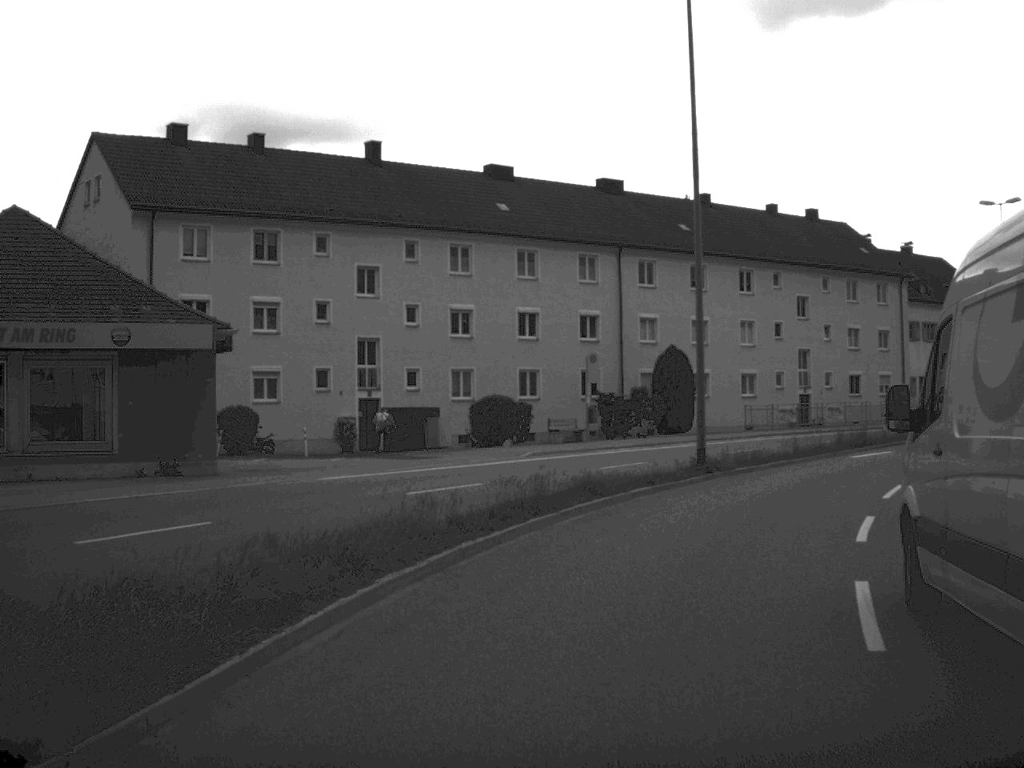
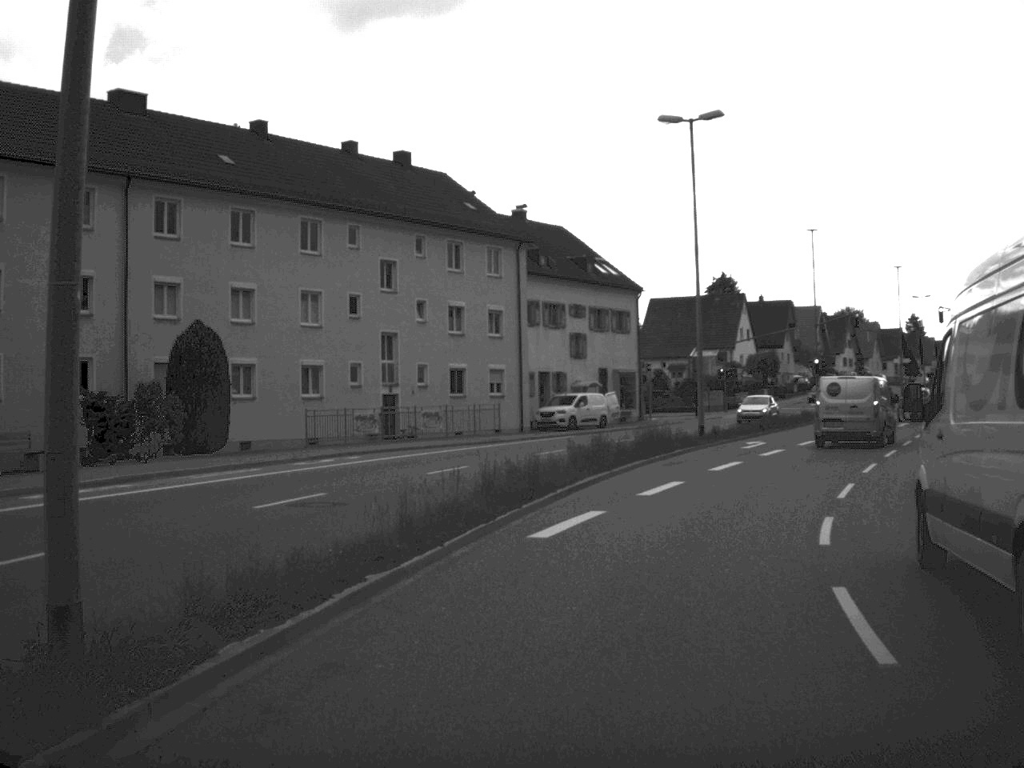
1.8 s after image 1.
(+3.1, +18.6) m; +19°
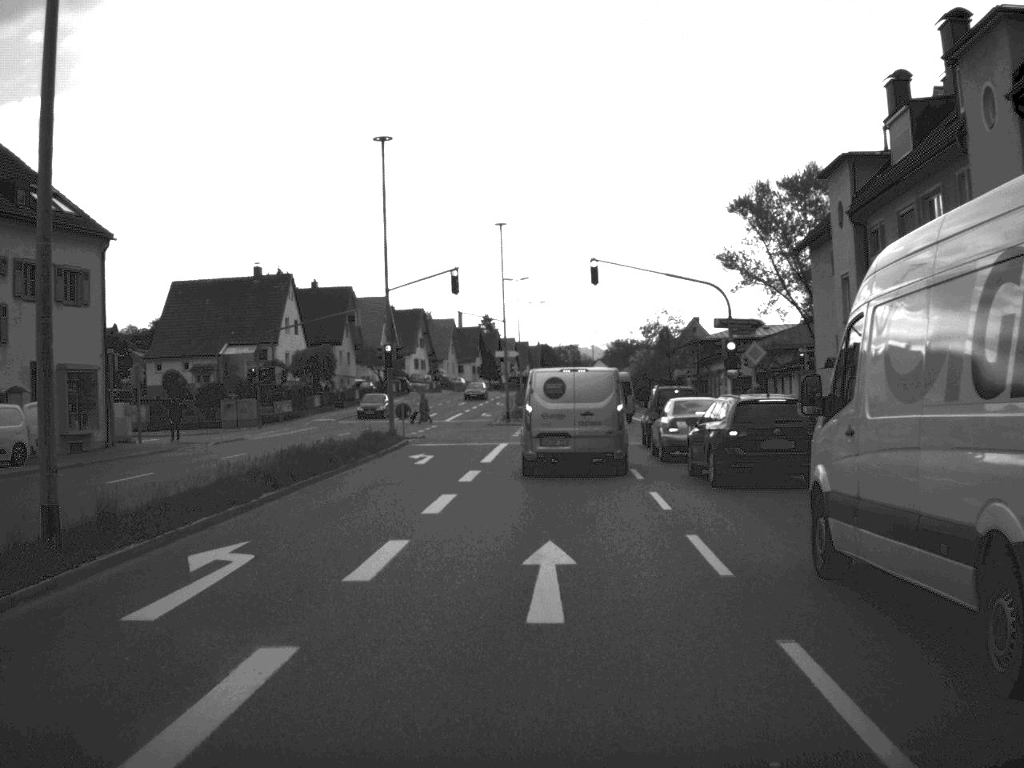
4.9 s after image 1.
(+5.1, +26.1) m; +19°
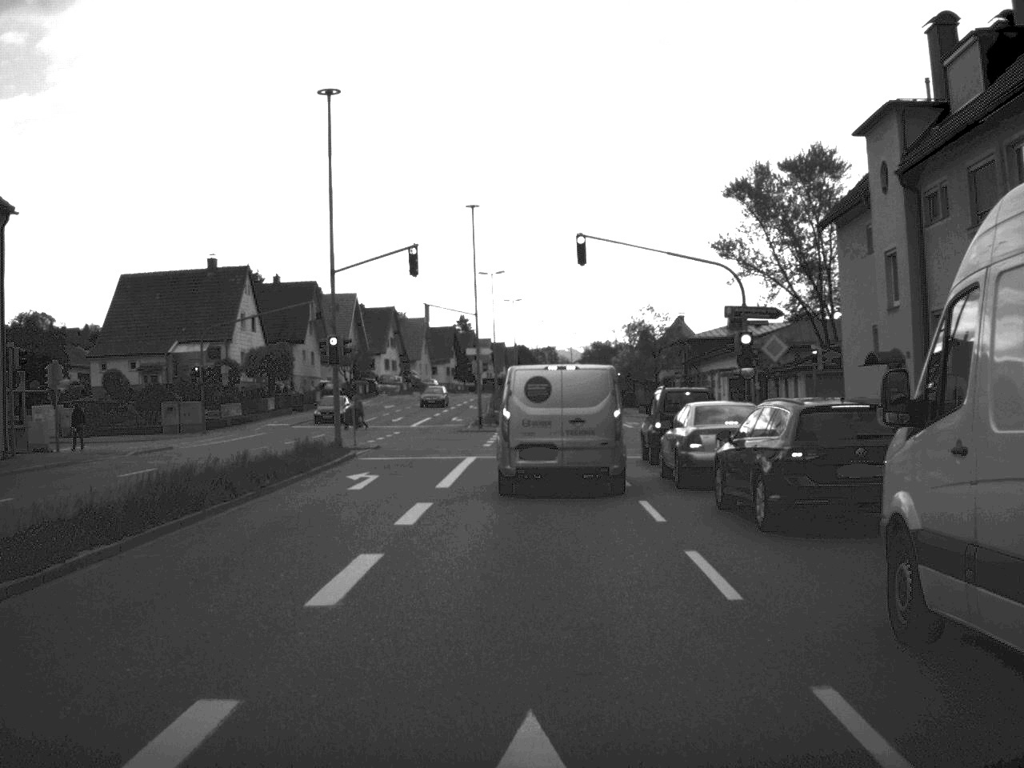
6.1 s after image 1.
(+0.1, +7.1) m; +1°
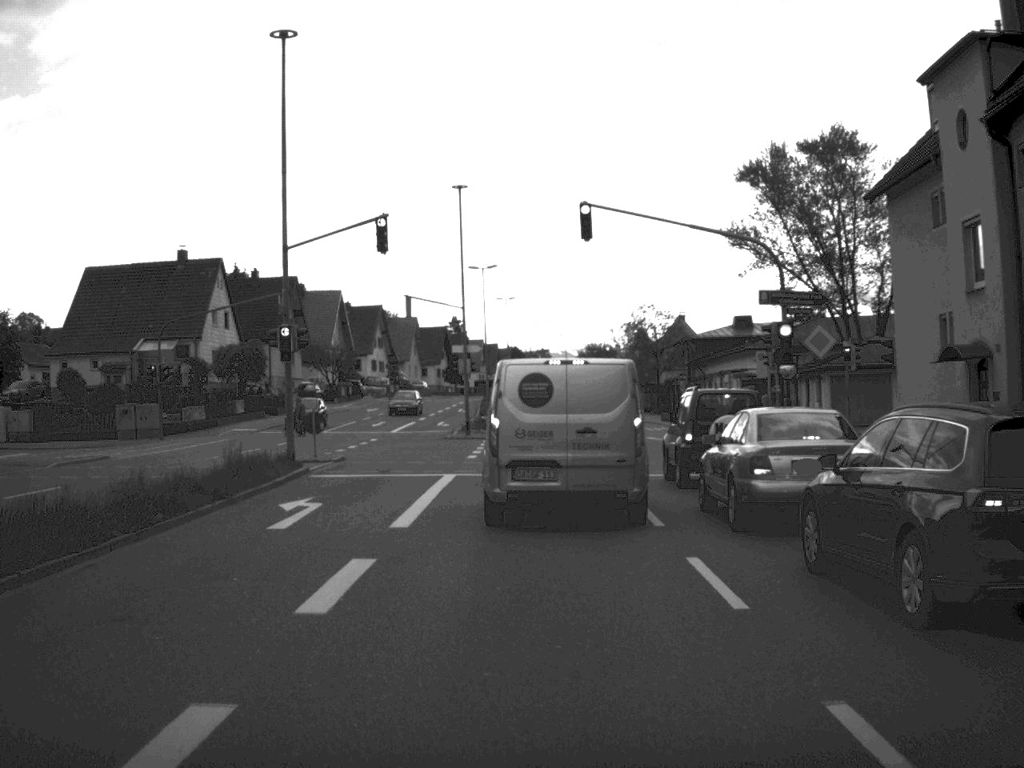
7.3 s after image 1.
(0.0, +6.2) m; 0°
